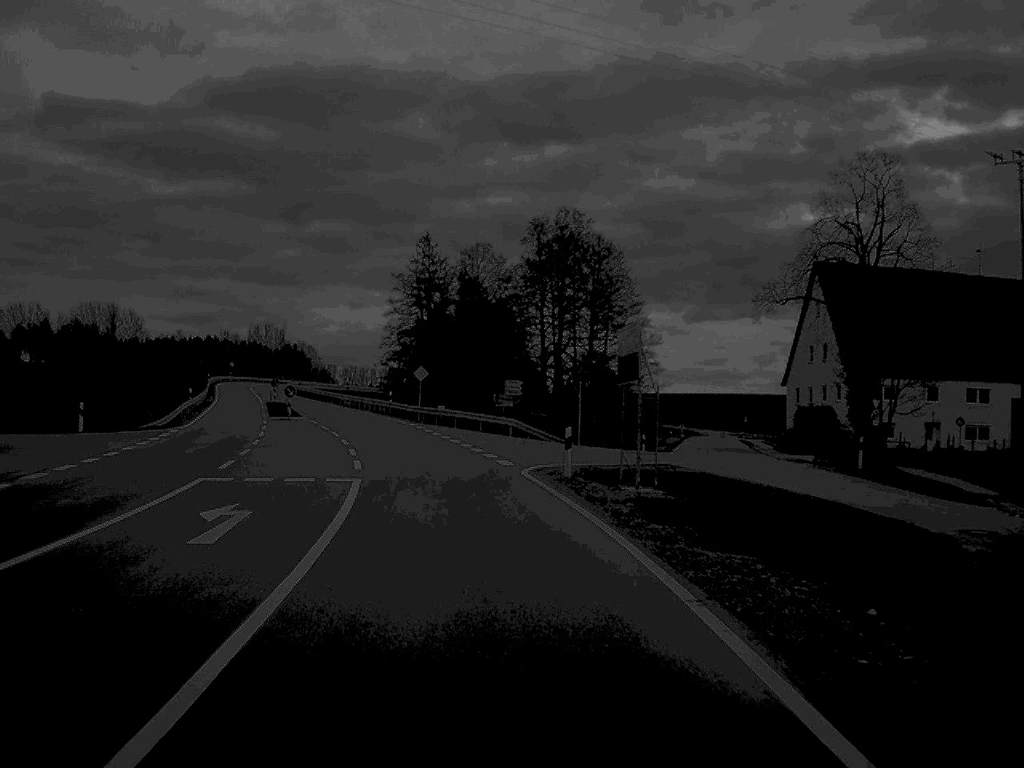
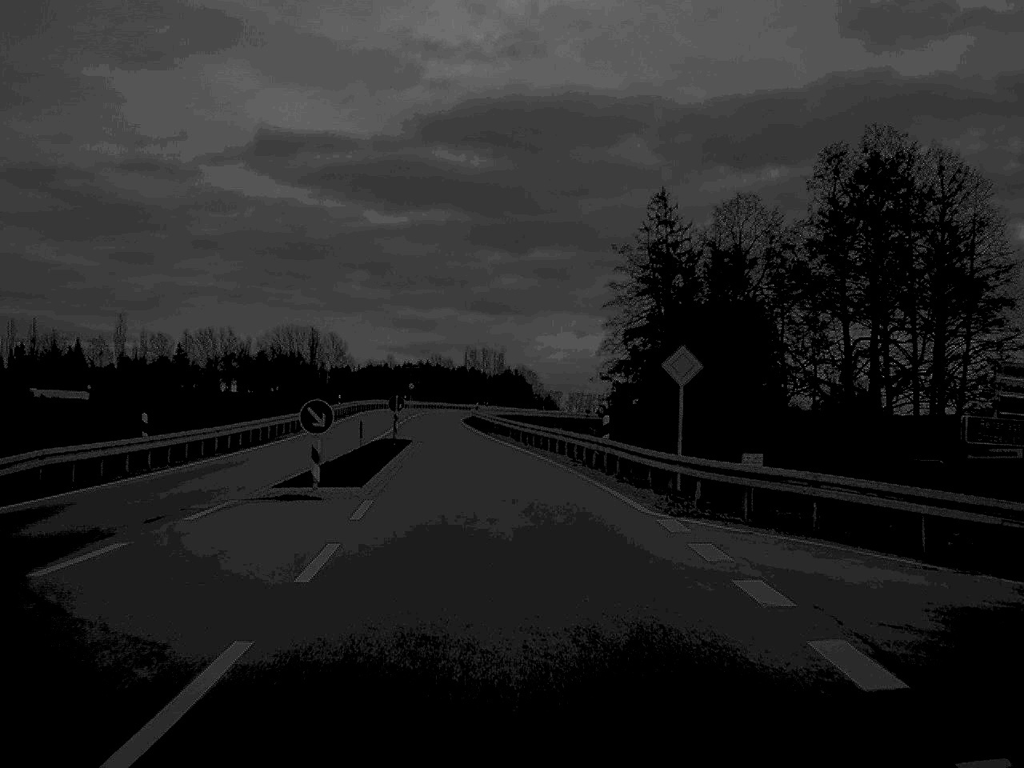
(-3.7, +40.6) m; -10°
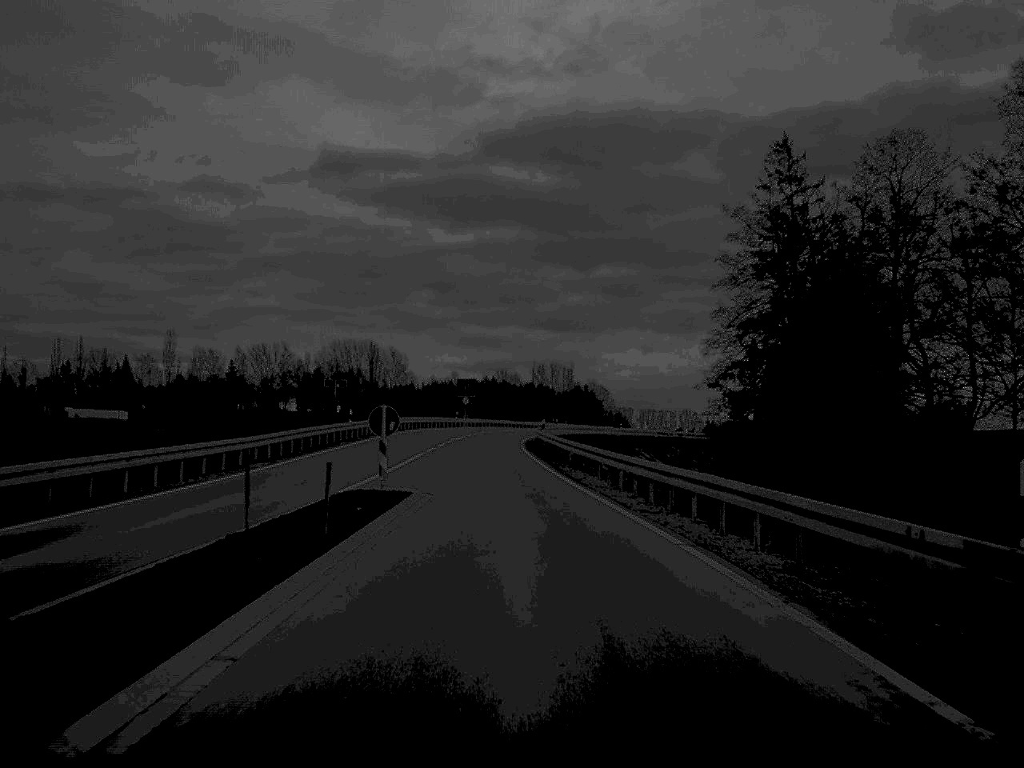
(-0.7, +23.0) m; -3°
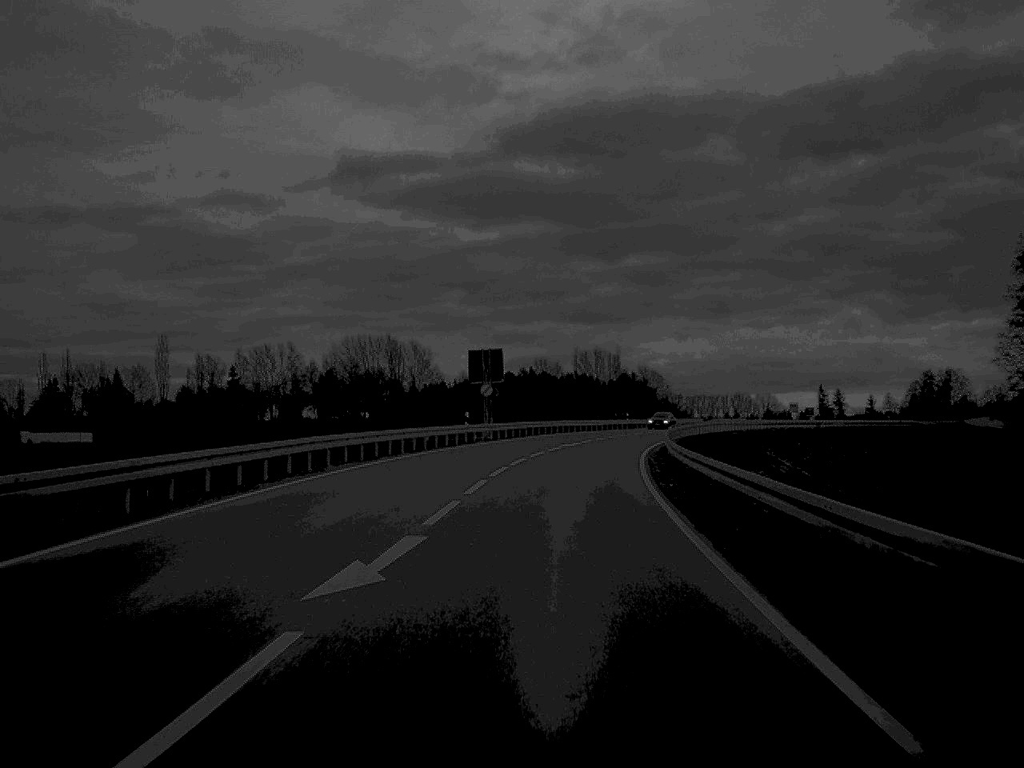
(-1.6, +54.4) m; -1°
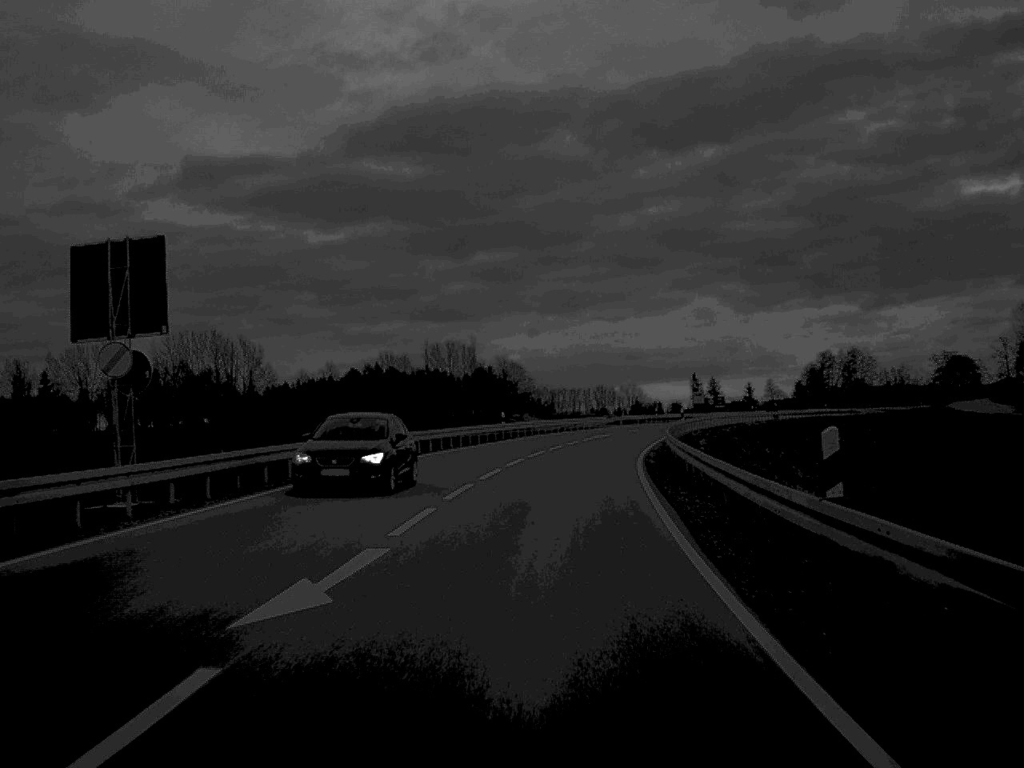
(+2.3, +42.9) m; +7°
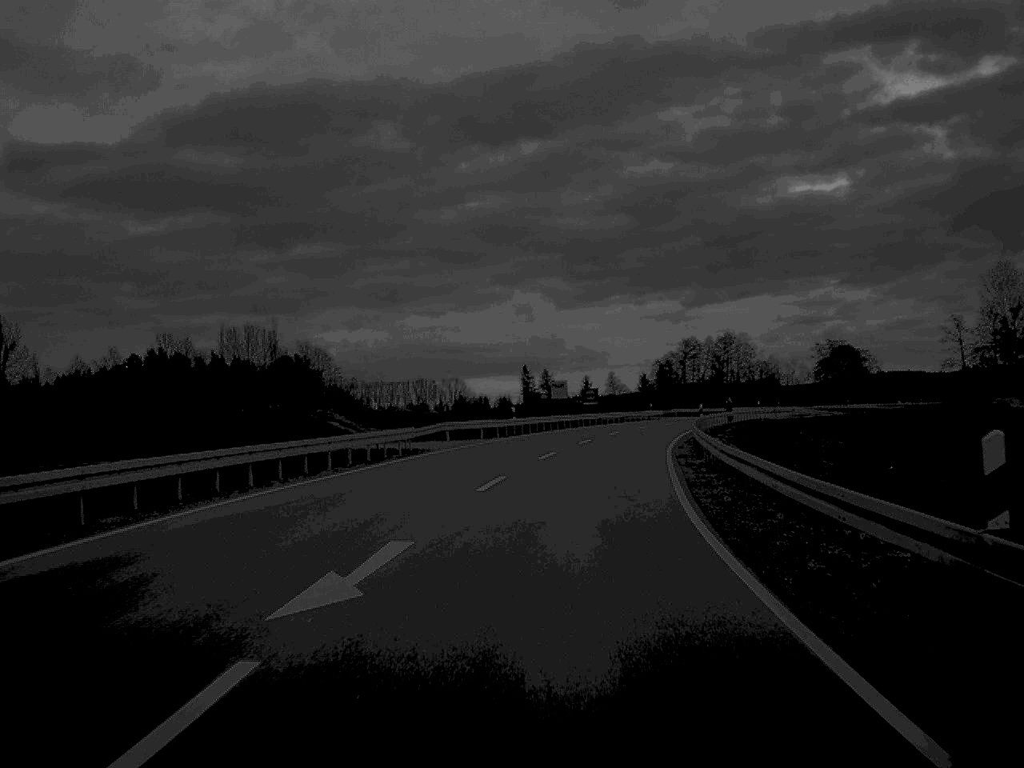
(+3.6, +53.2) m; +8°
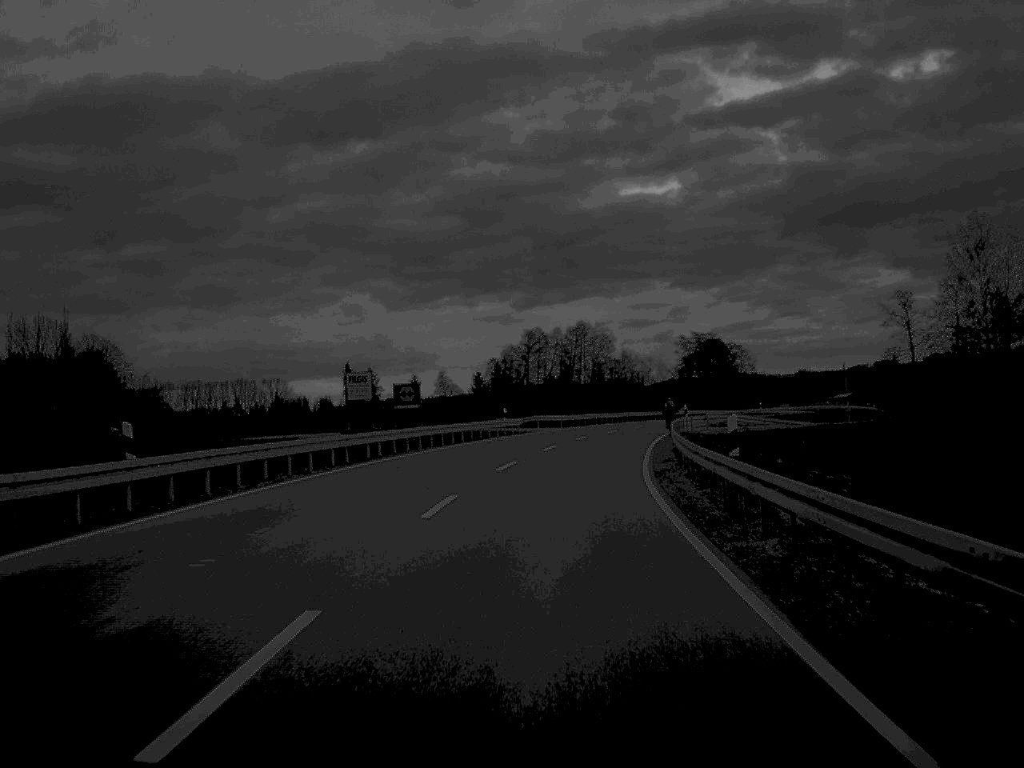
(+2.7, +40.1) m; +8°
